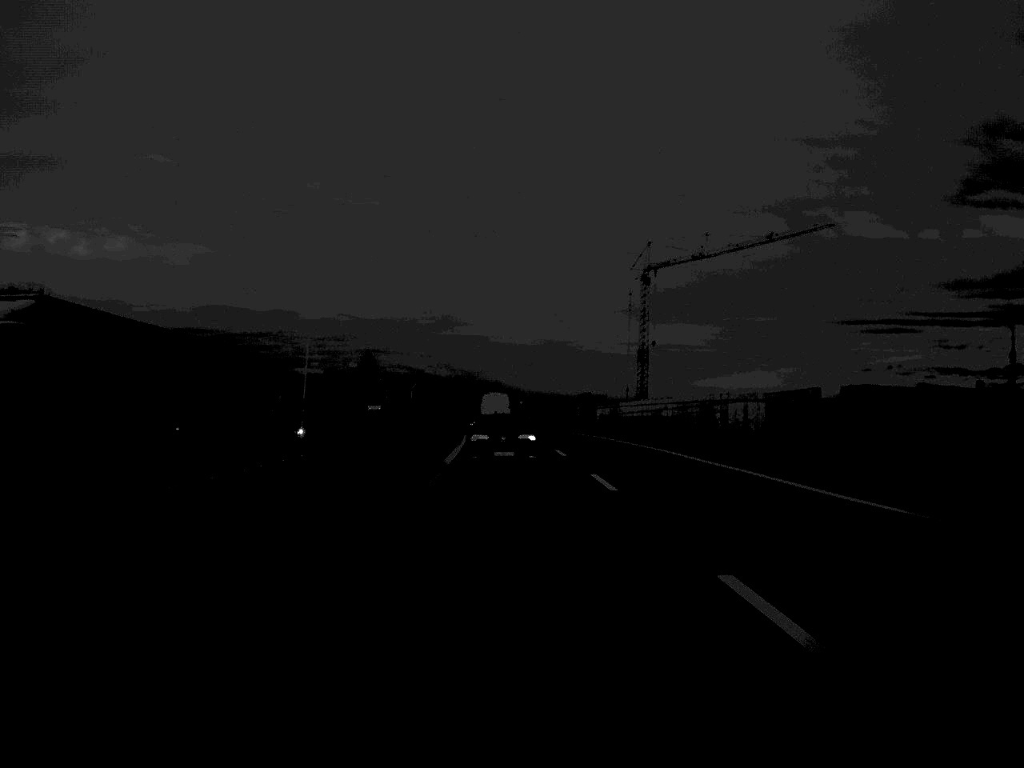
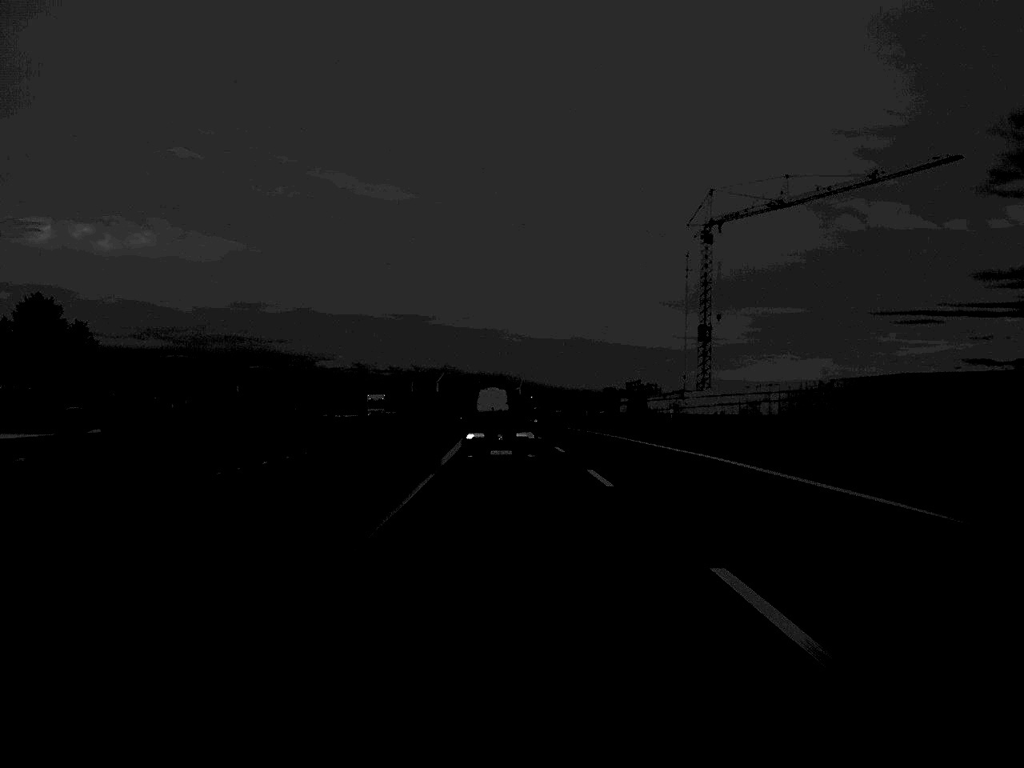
(-0.4, +35.5) m; -1°
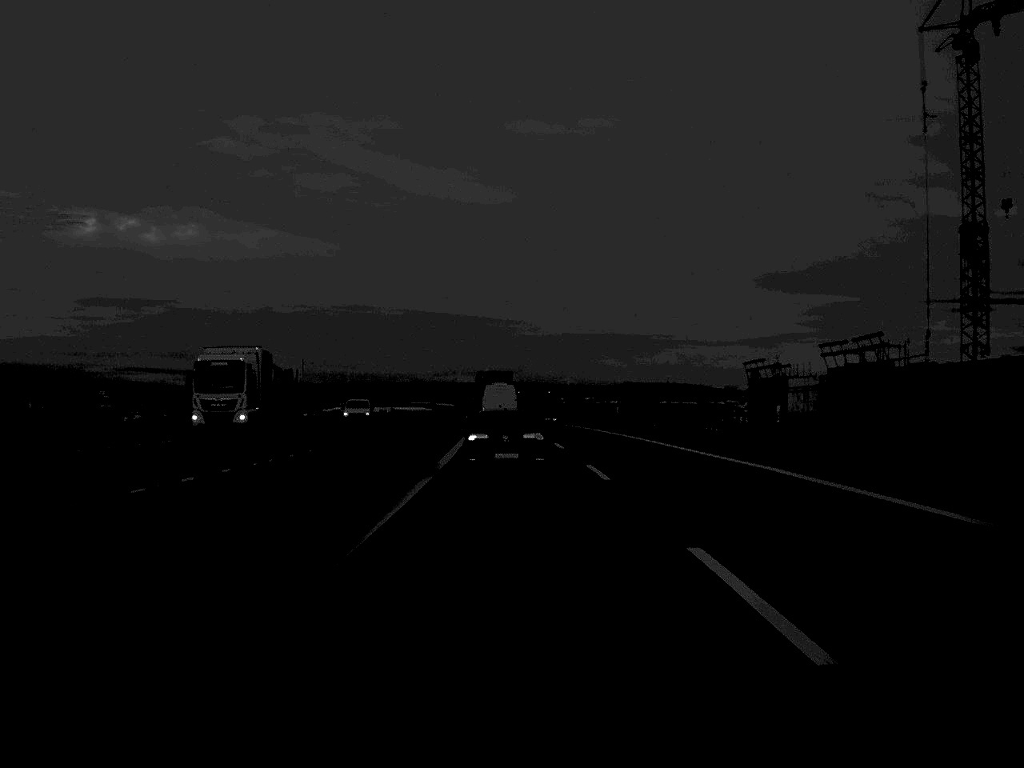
(-1.3, +69.9) m; -2°
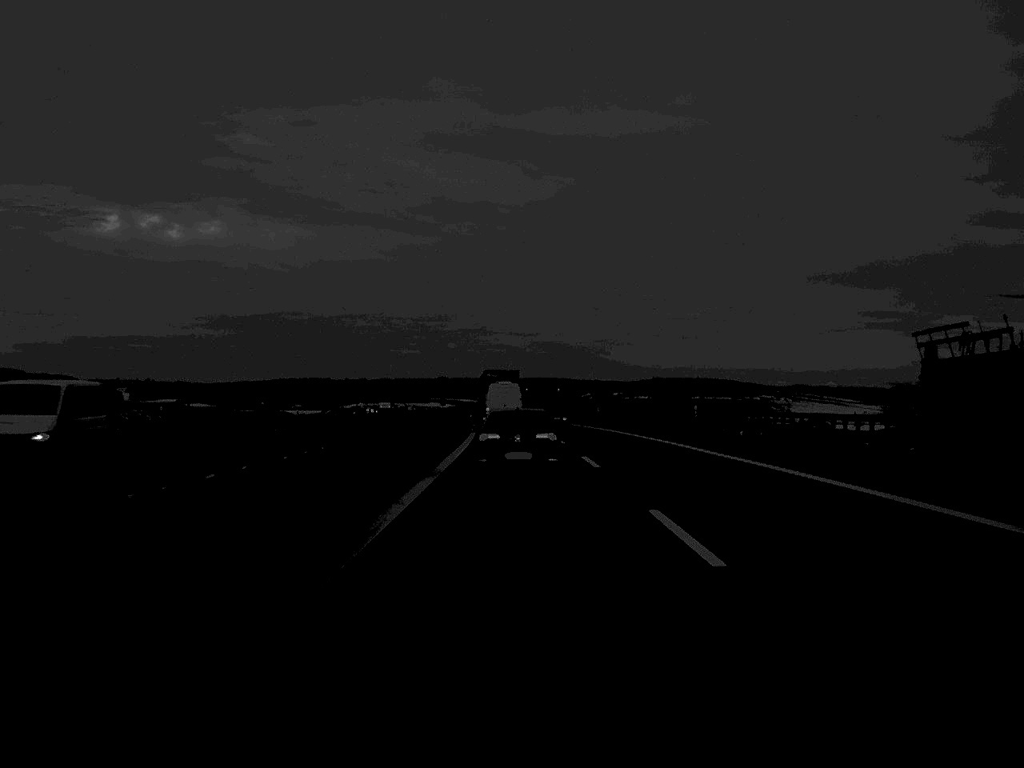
(-0.3, +31.1) m; -1°
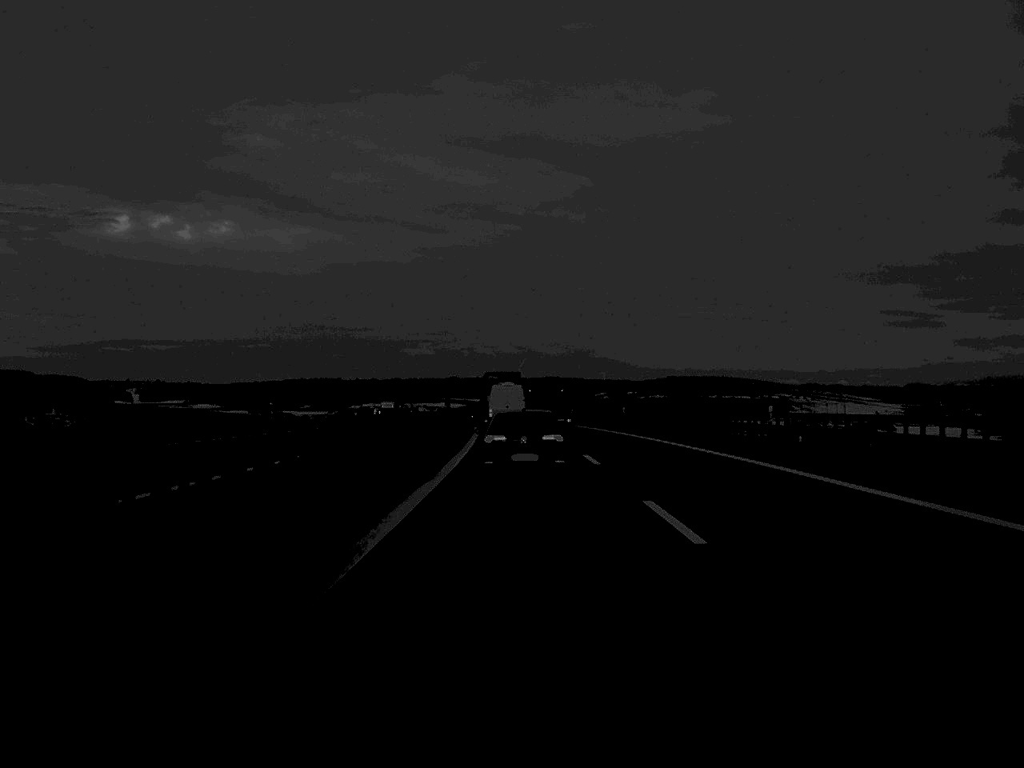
(-0.1, +15.9) m; 0°
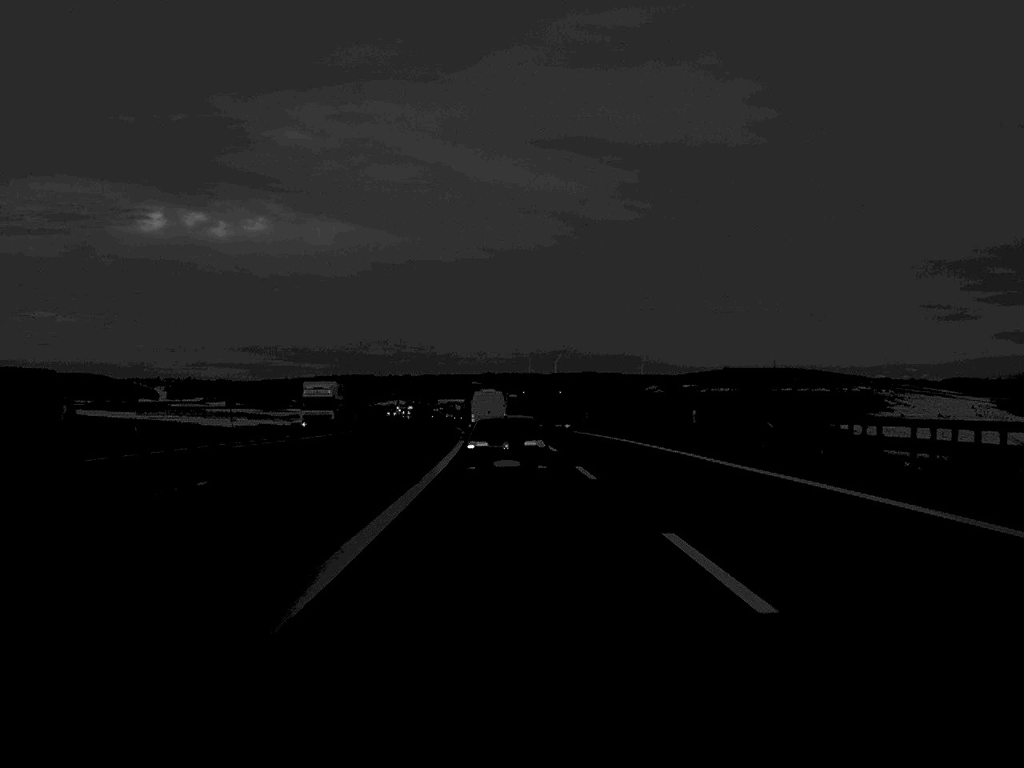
(-1.0, +75.6) m; -2°
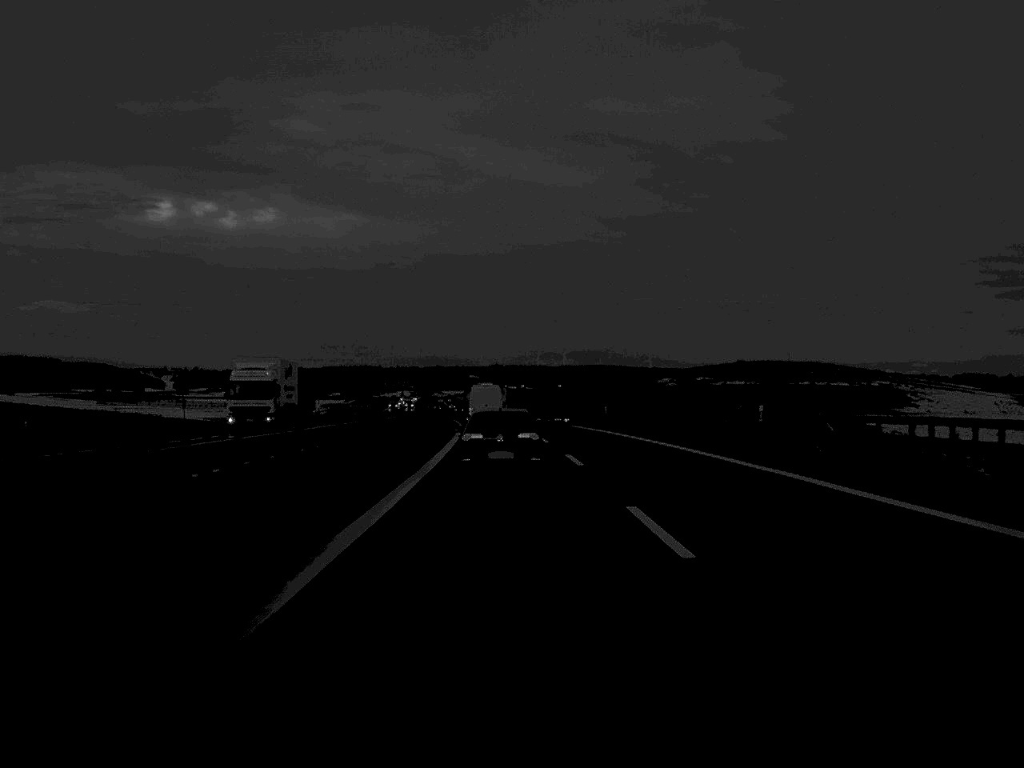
(0.0, +14.7) m; 0°
